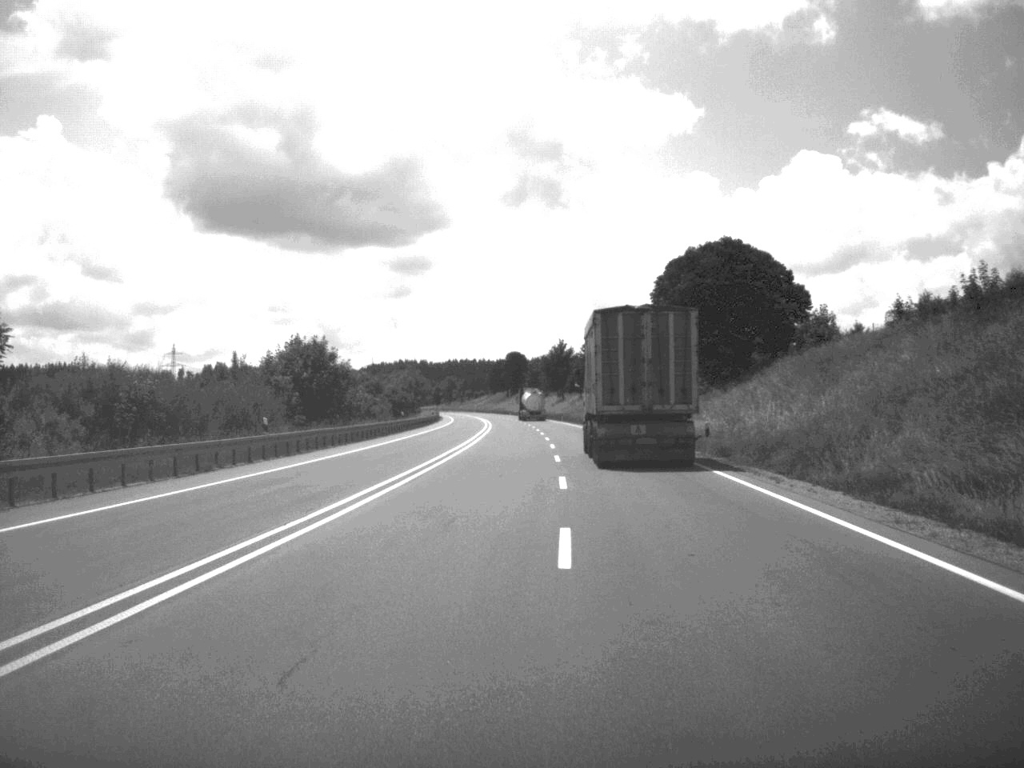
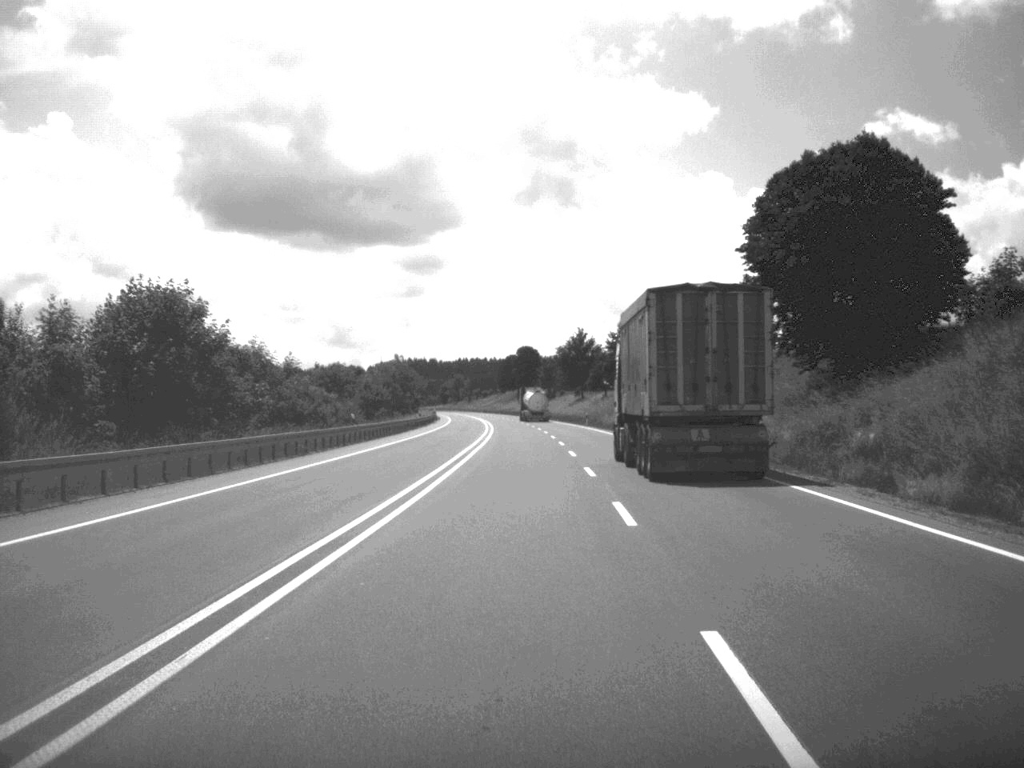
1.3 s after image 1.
(-0.2, +31.3) m; -1°
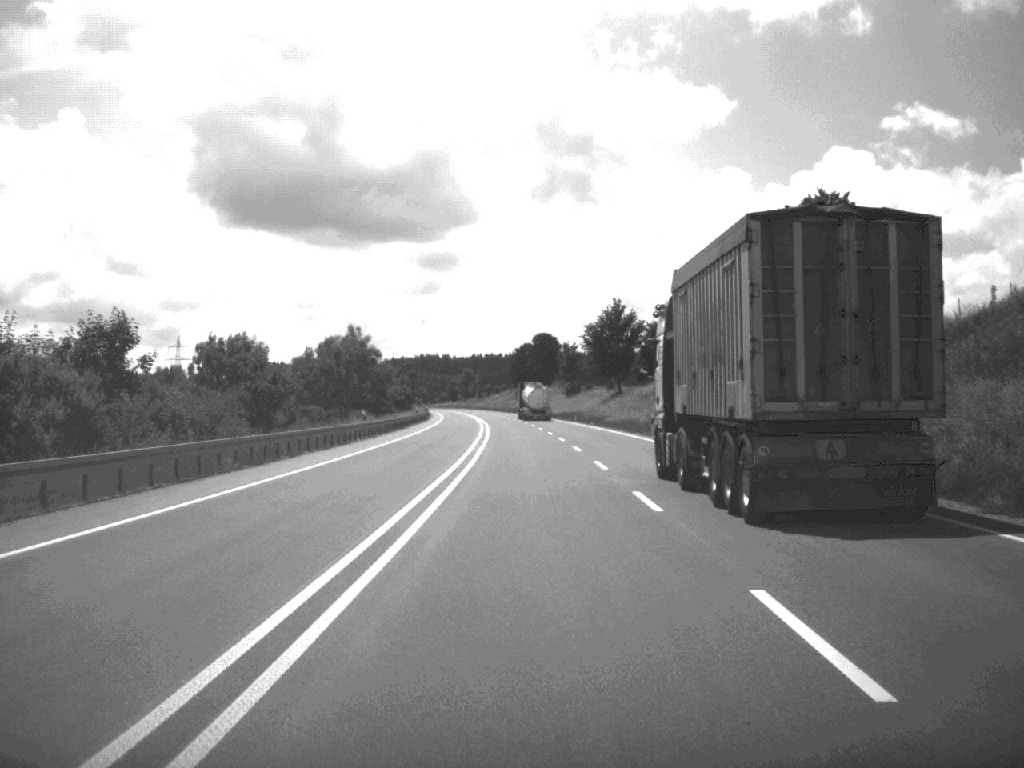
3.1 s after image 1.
(-0.3, +45.6) m; -1°
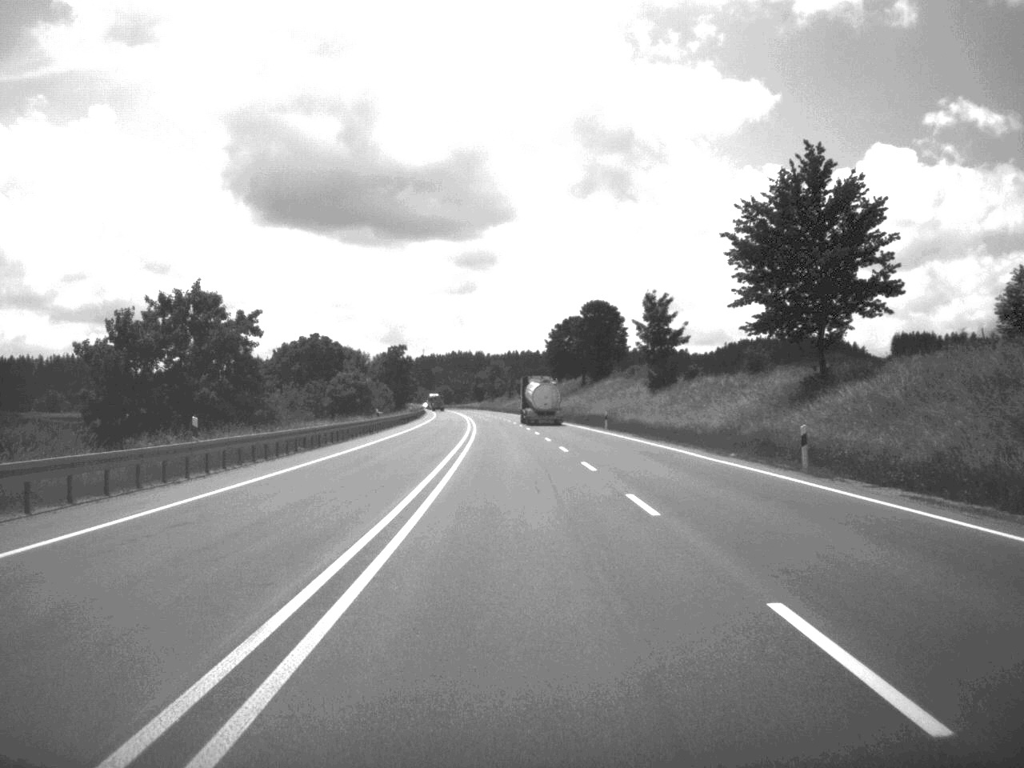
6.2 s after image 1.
(-1.3, +83.8) m; -2°
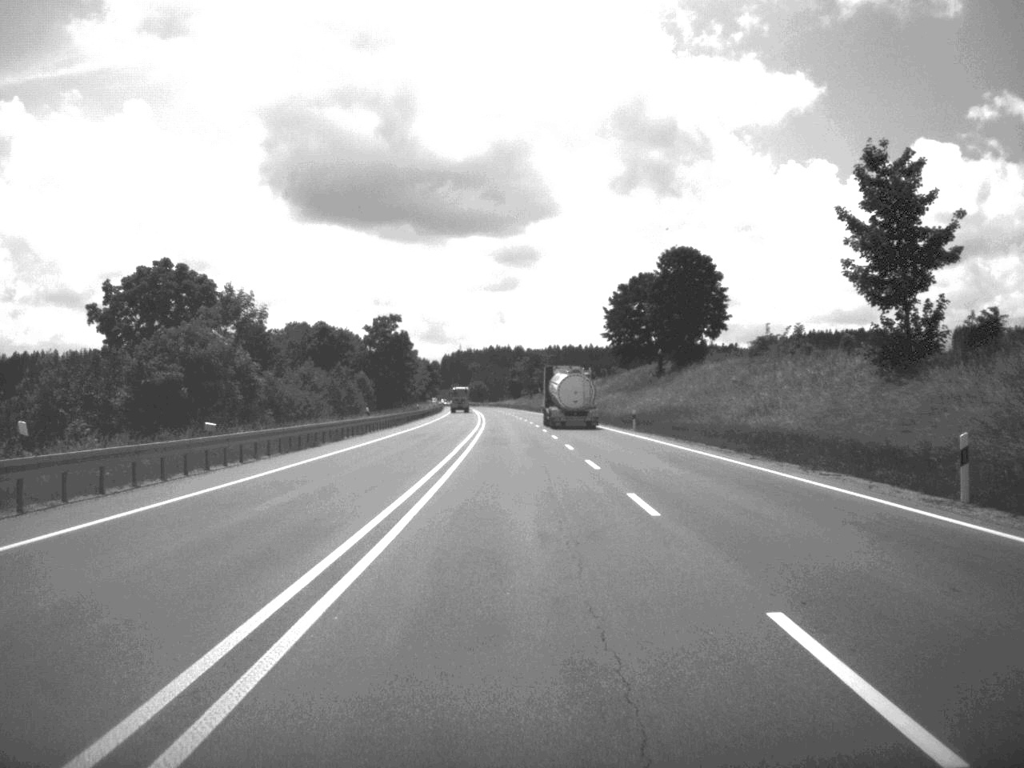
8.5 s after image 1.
(-1.3, +66.1) m; -2°
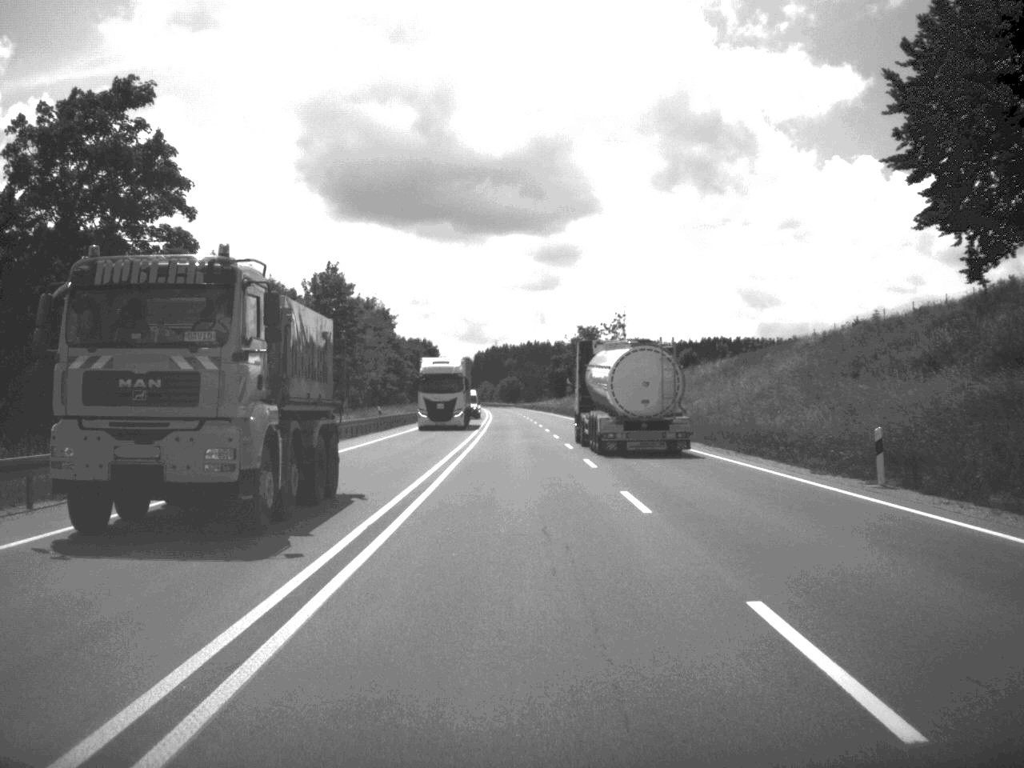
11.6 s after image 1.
(-1.3, +87.2) m; -2°
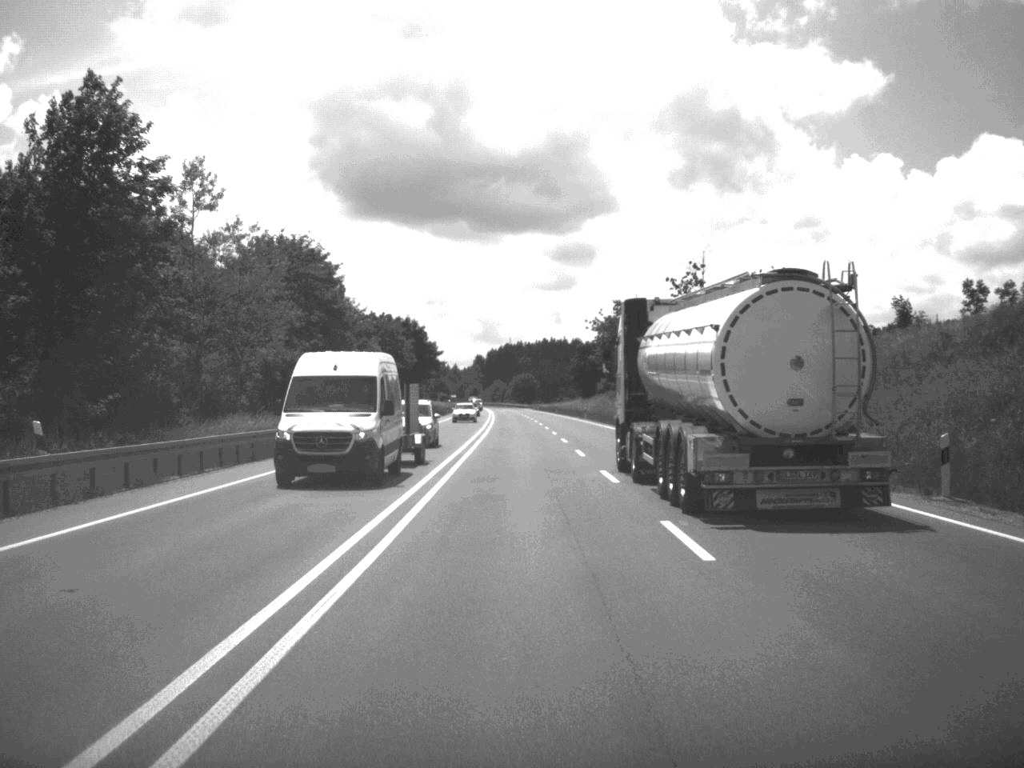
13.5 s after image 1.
(-0.5, +53.4) m; -1°
